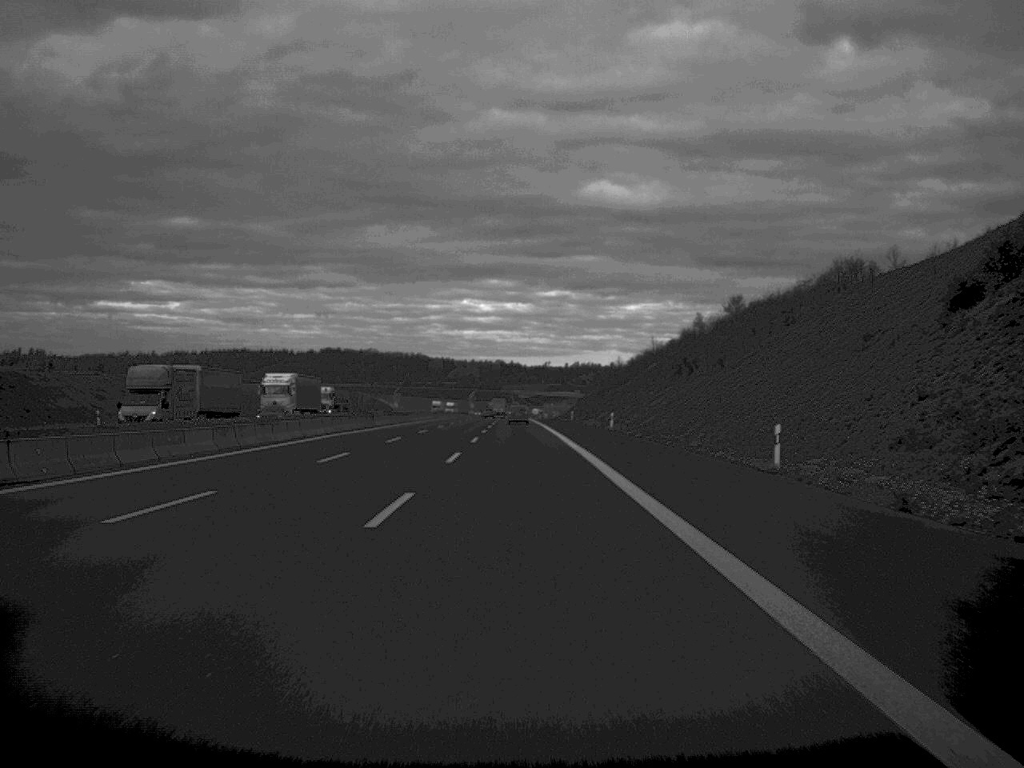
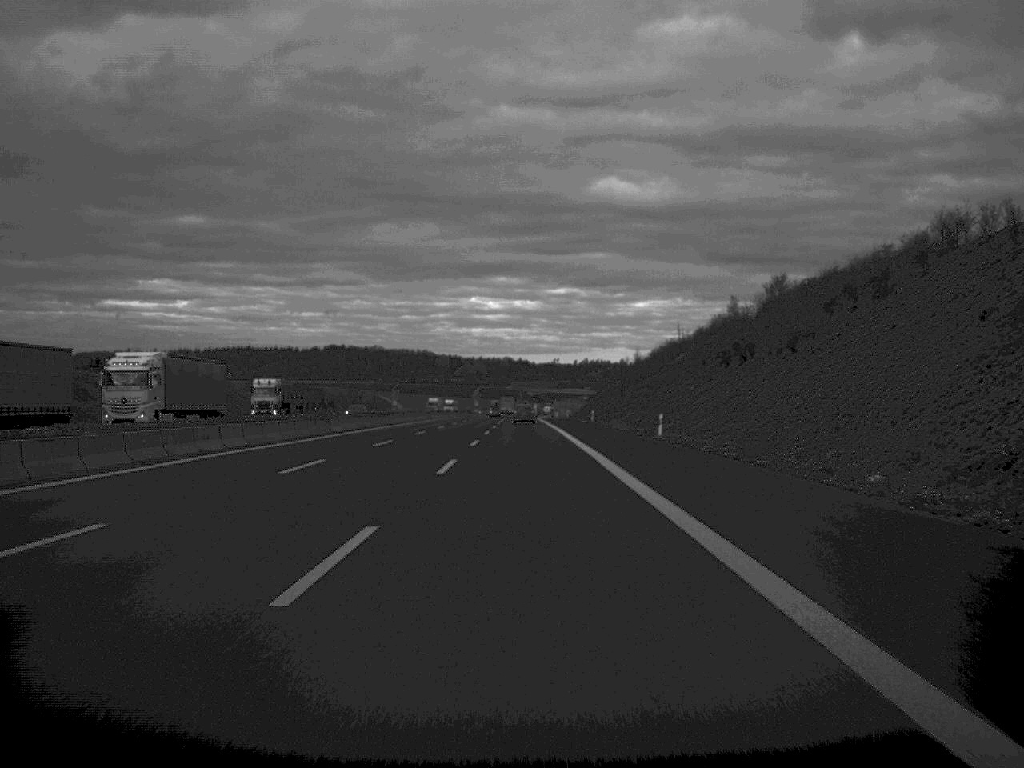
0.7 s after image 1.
(-0.1, +24.4) m; 0°
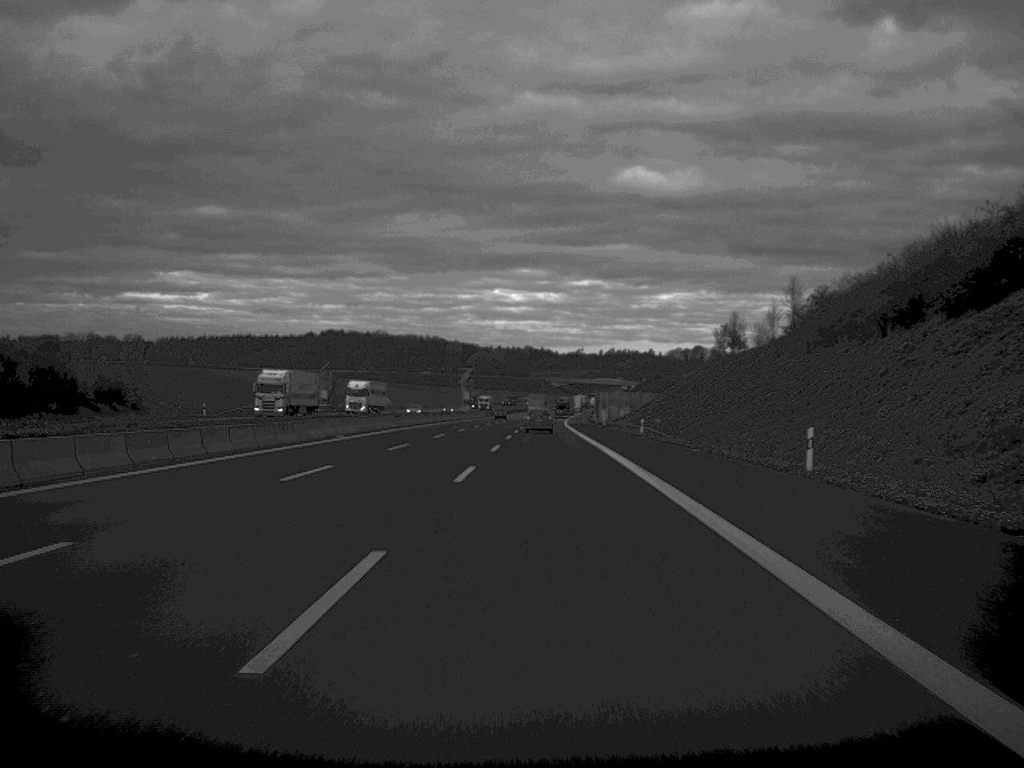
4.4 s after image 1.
(-0.7, +127.7) m; -1°
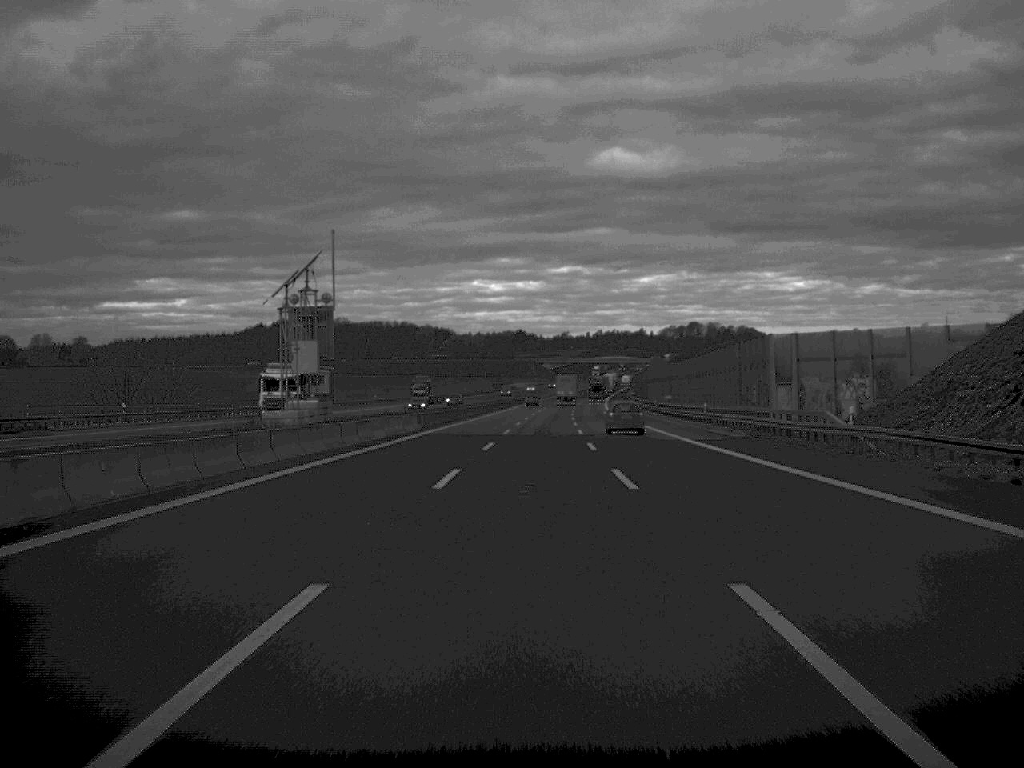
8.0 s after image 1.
(-1.2, +127.8) m; +1°
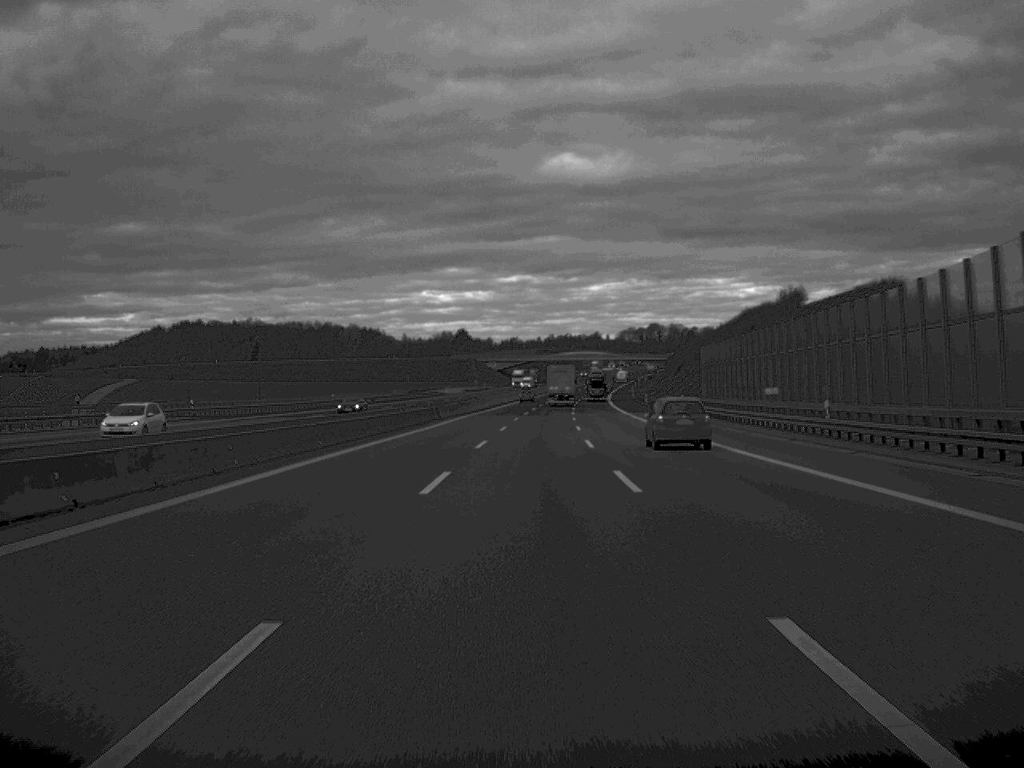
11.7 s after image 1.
(+2.8, +127.2) m; +2°
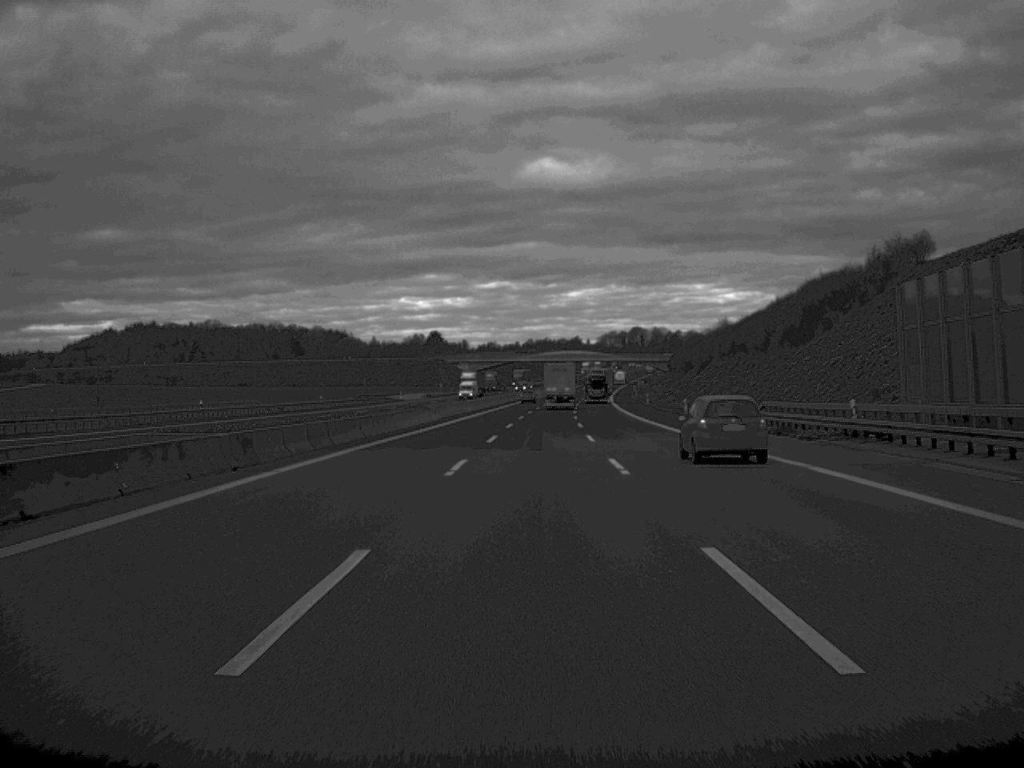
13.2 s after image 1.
(+0.4, +49.3) m; +1°
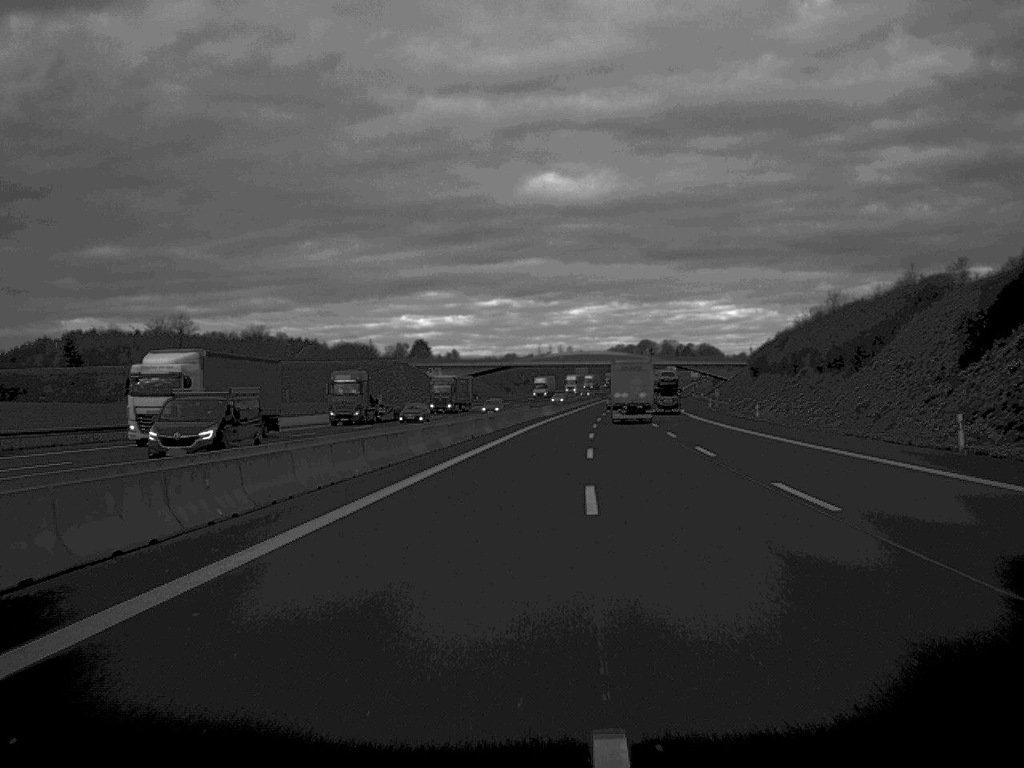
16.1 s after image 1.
(-0.1, +97.4) m; 0°
